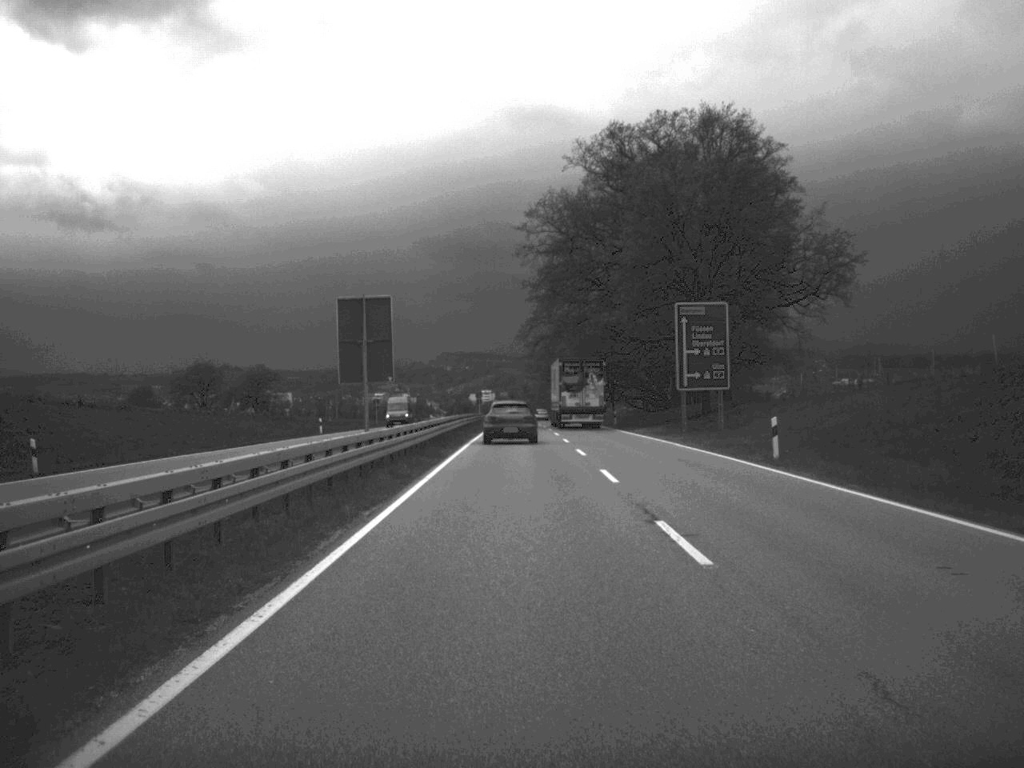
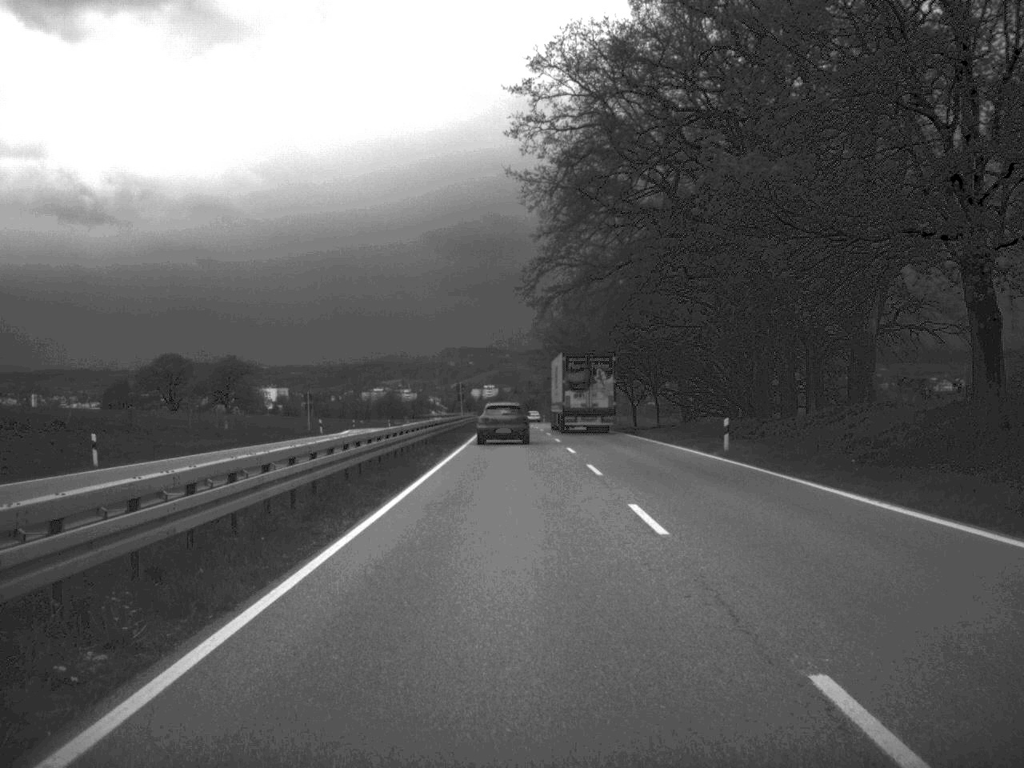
(-0.1, +44.1) m; 0°
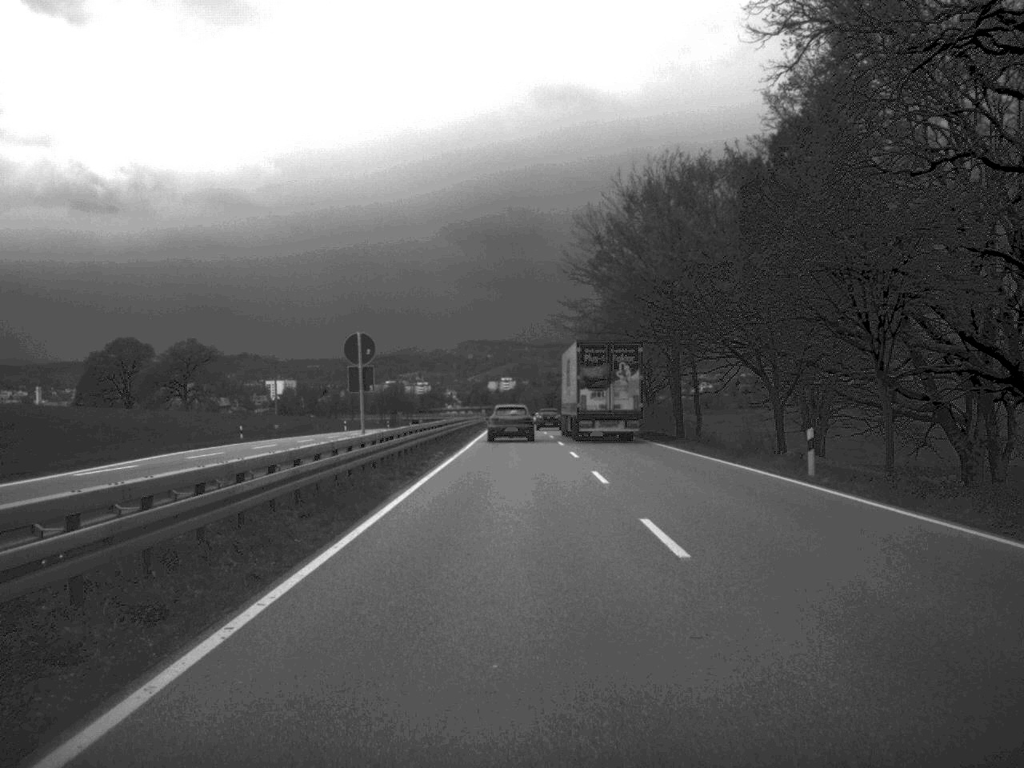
(-0.5, +60.9) m; -1°
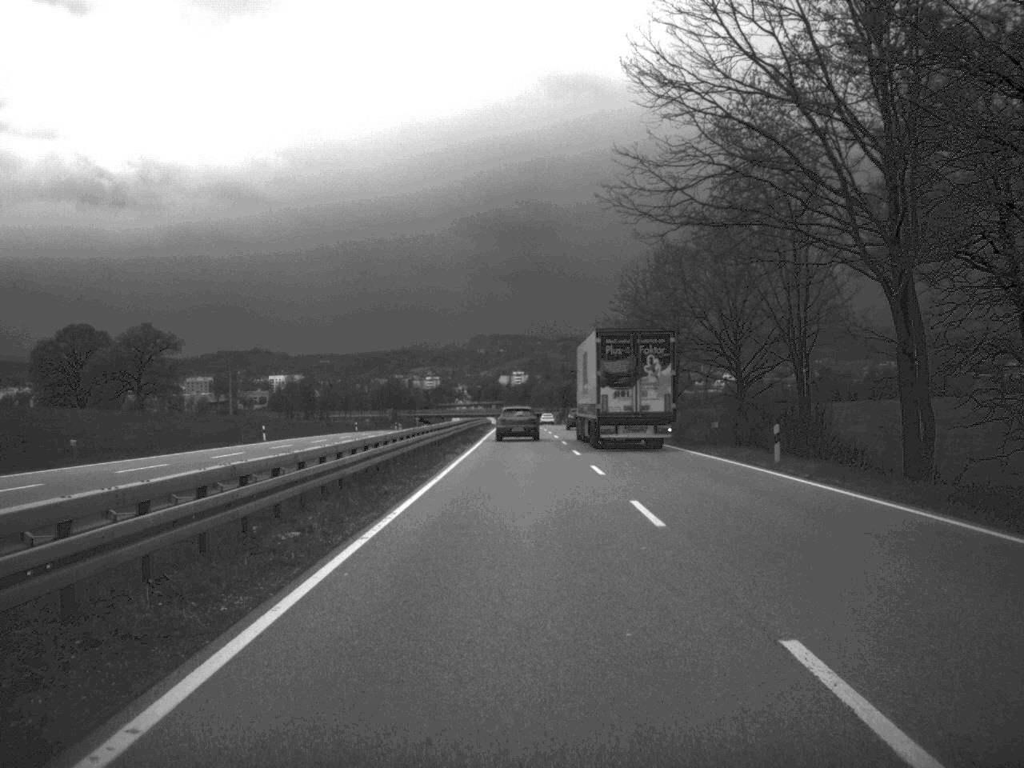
(-0.3, +44.1) m; -1°
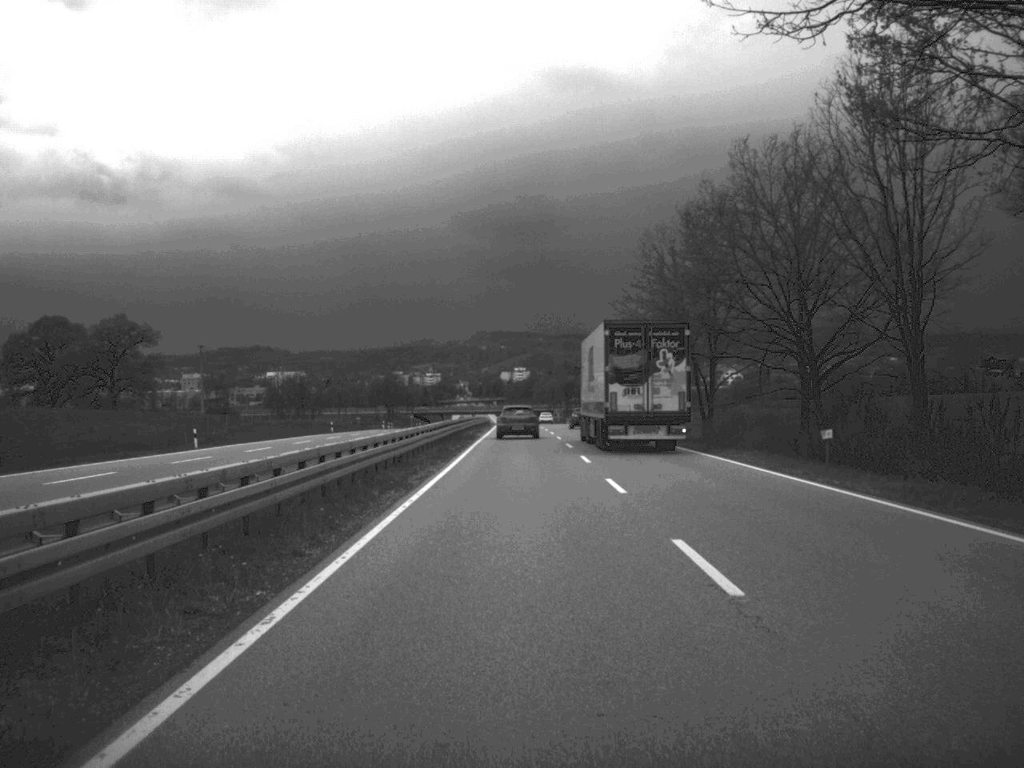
(0.0, +17.5) m; 0°
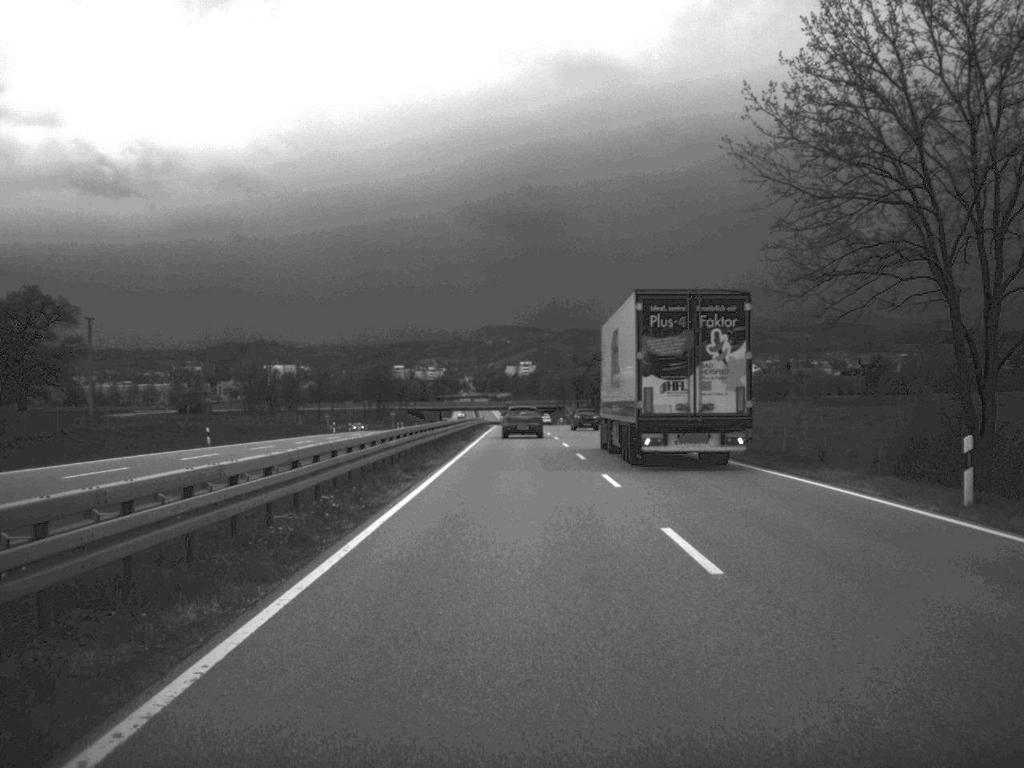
(-0.2, +45.9) m; 0°
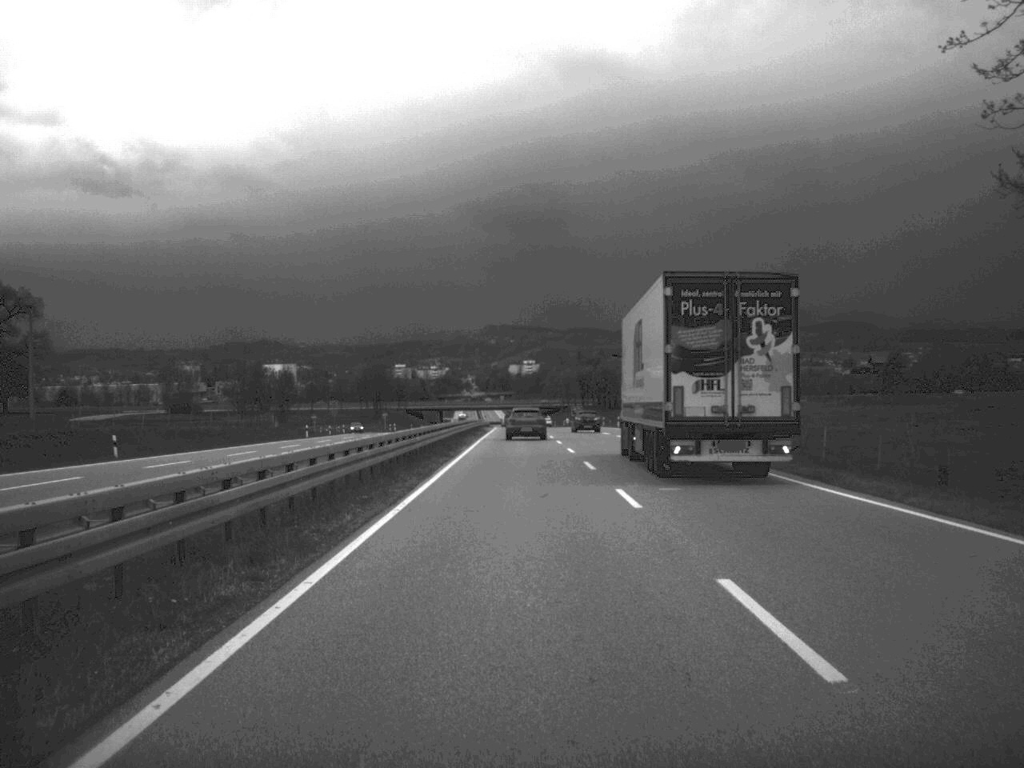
(0.0, +16.2) m; 0°
